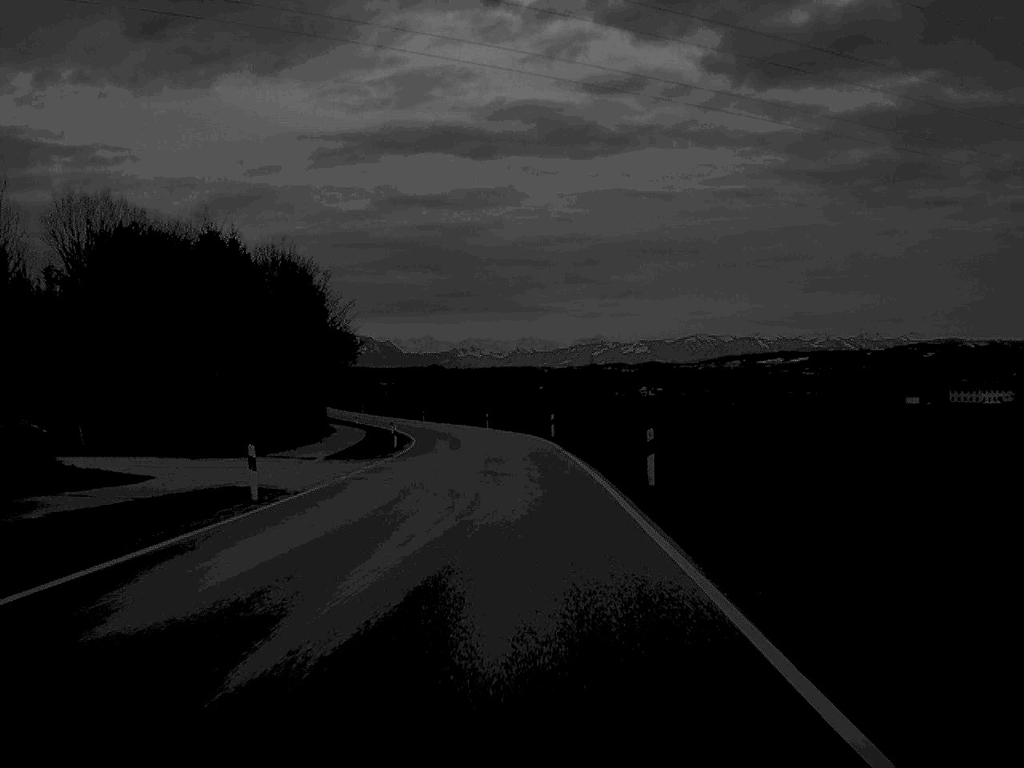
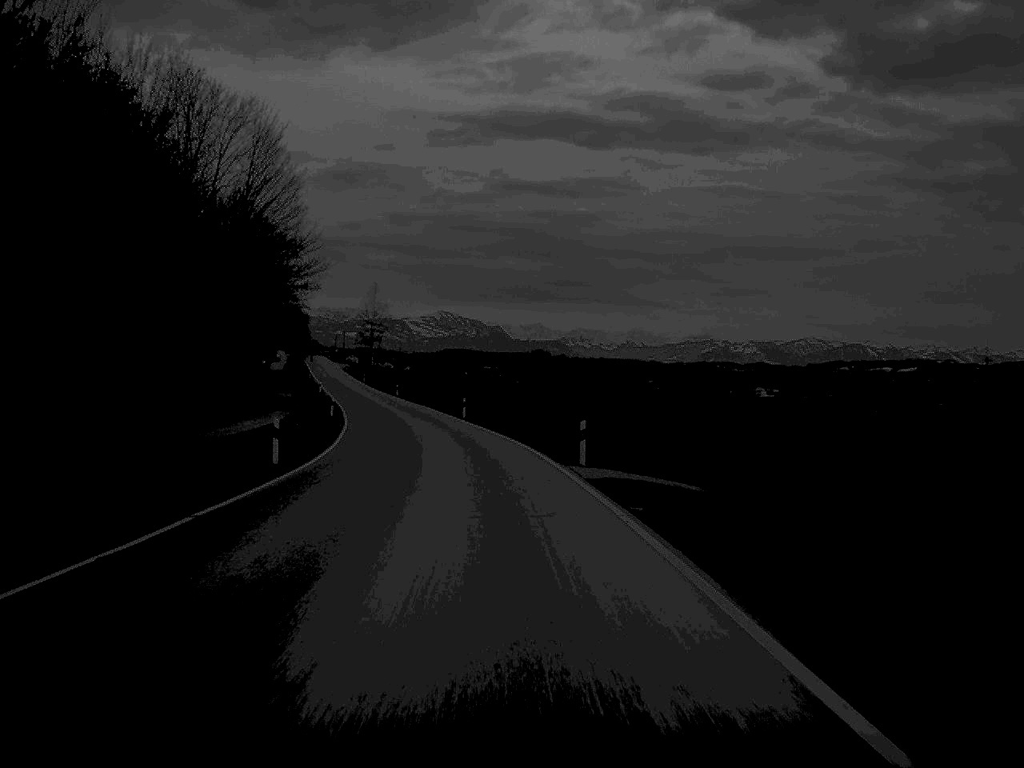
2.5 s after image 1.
(-1.8, +66.0) m; -5°
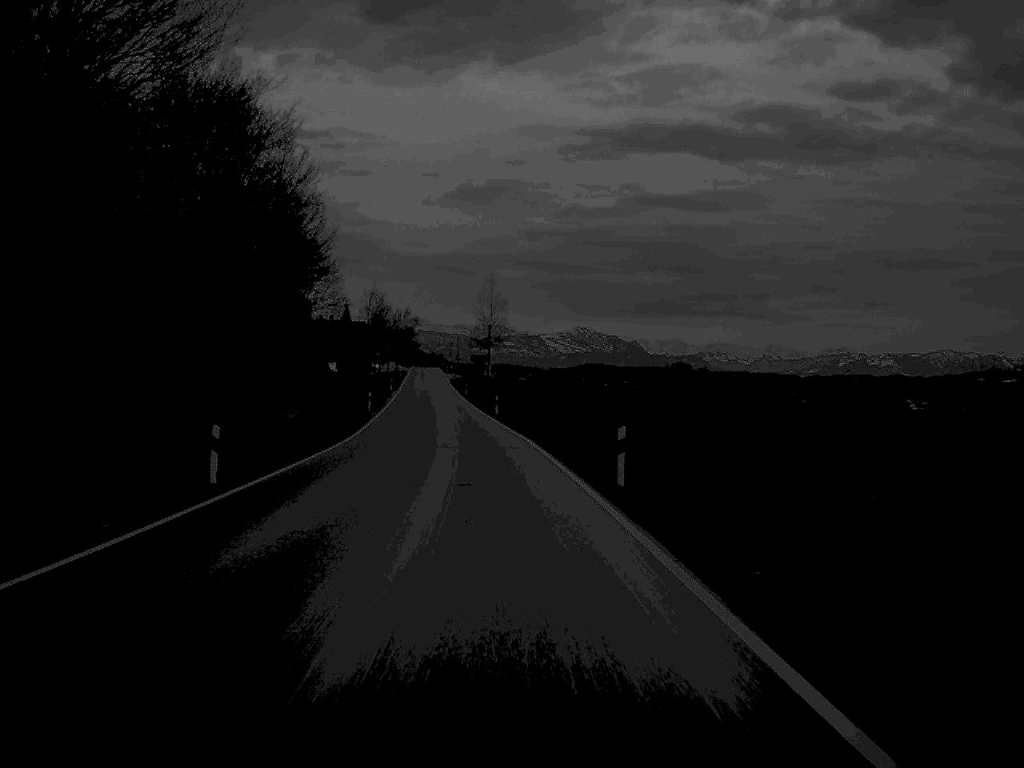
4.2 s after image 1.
(-2.5, +46.6) m; -6°
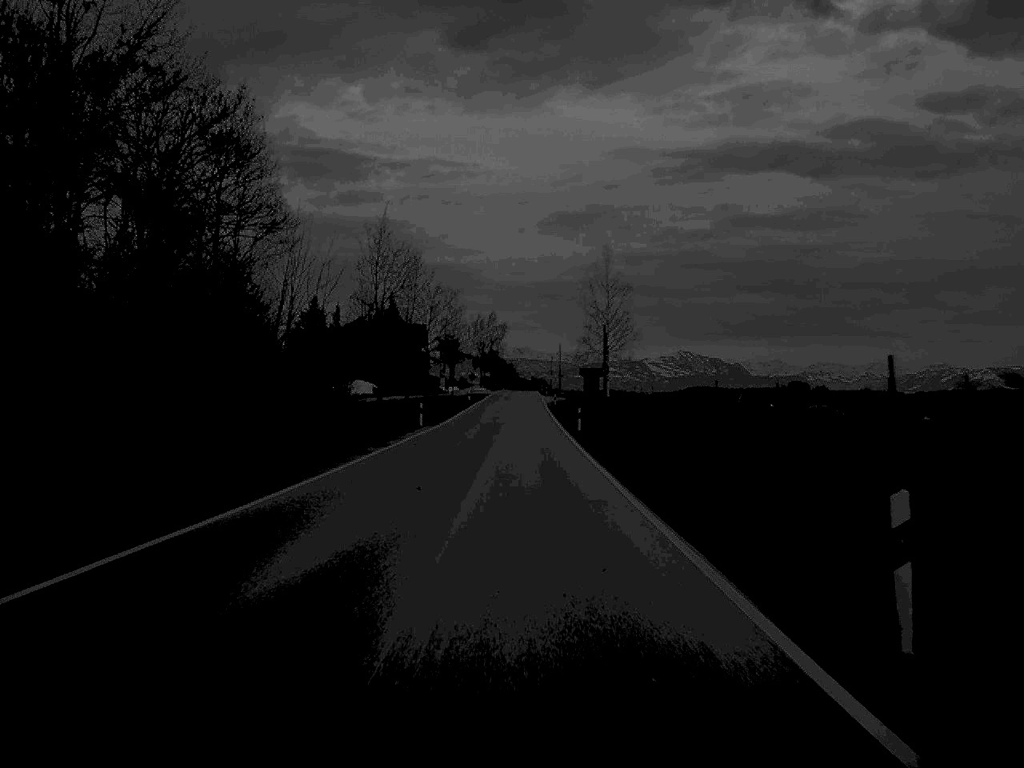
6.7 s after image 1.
(-3.1, +63.4) m; -4°
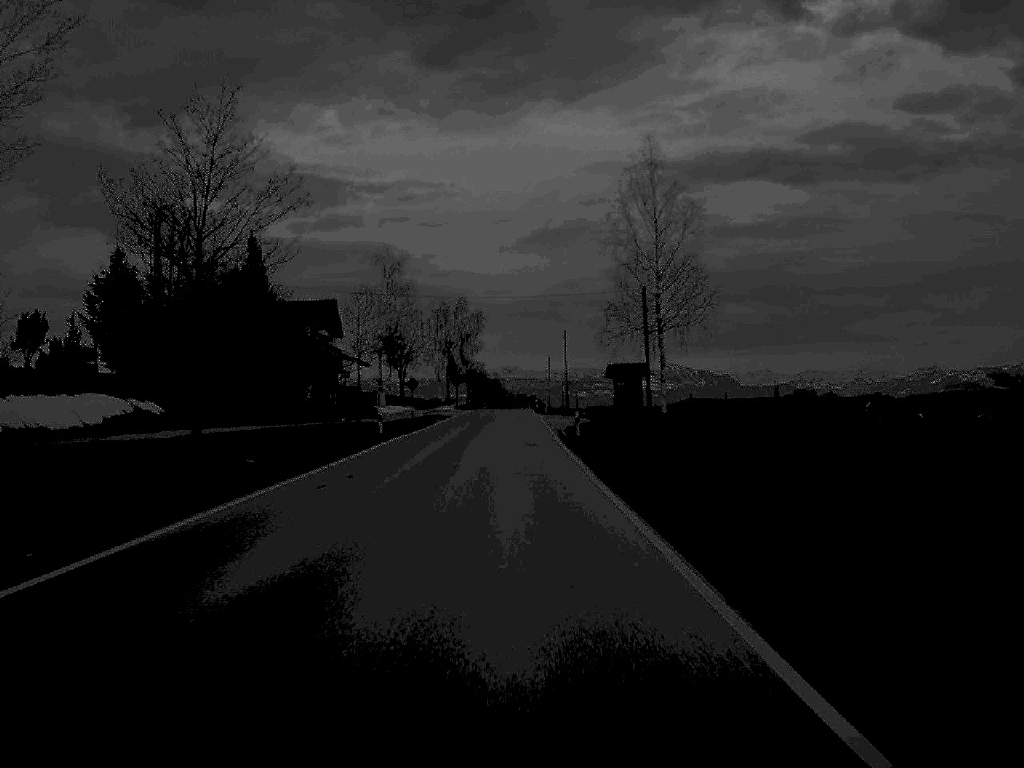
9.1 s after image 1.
(+0.2, +60.9) m; +1°
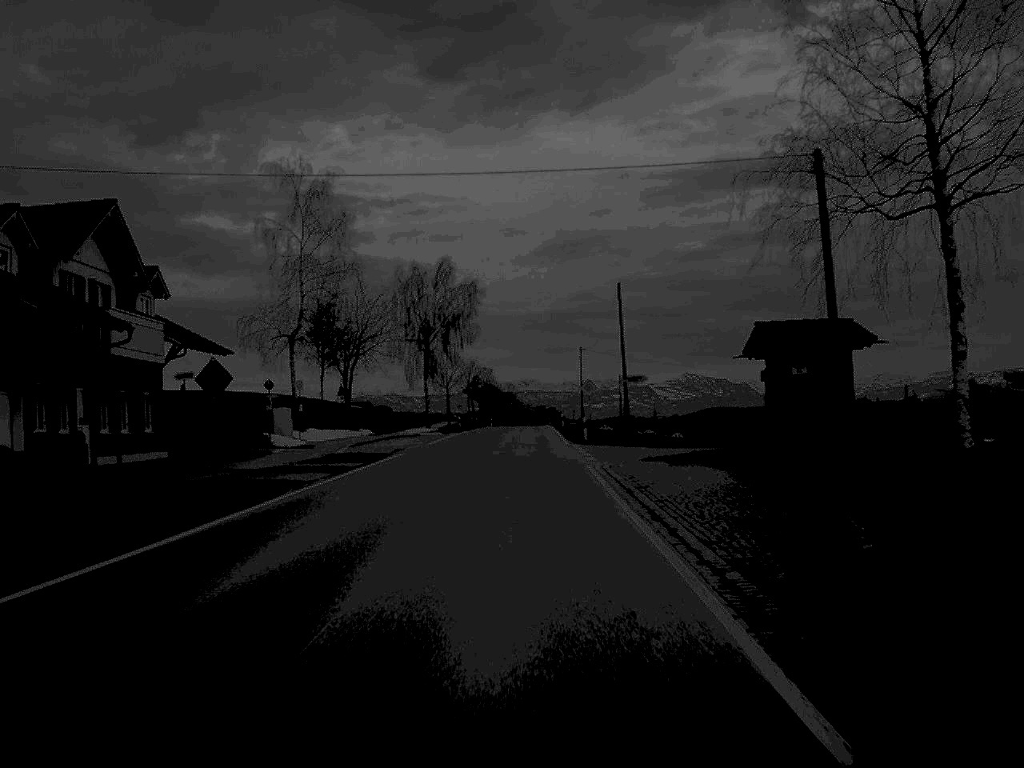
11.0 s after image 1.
(-0.2, +48.1) m; -1°
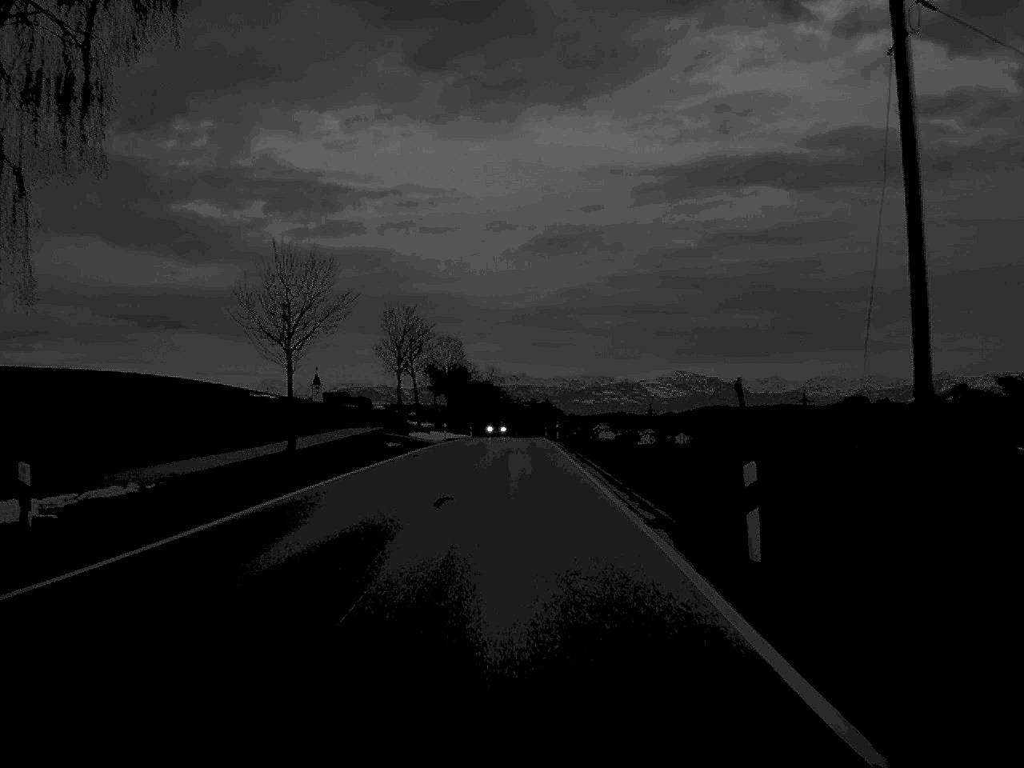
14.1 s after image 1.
(+0.2, +77.2) m; 0°
